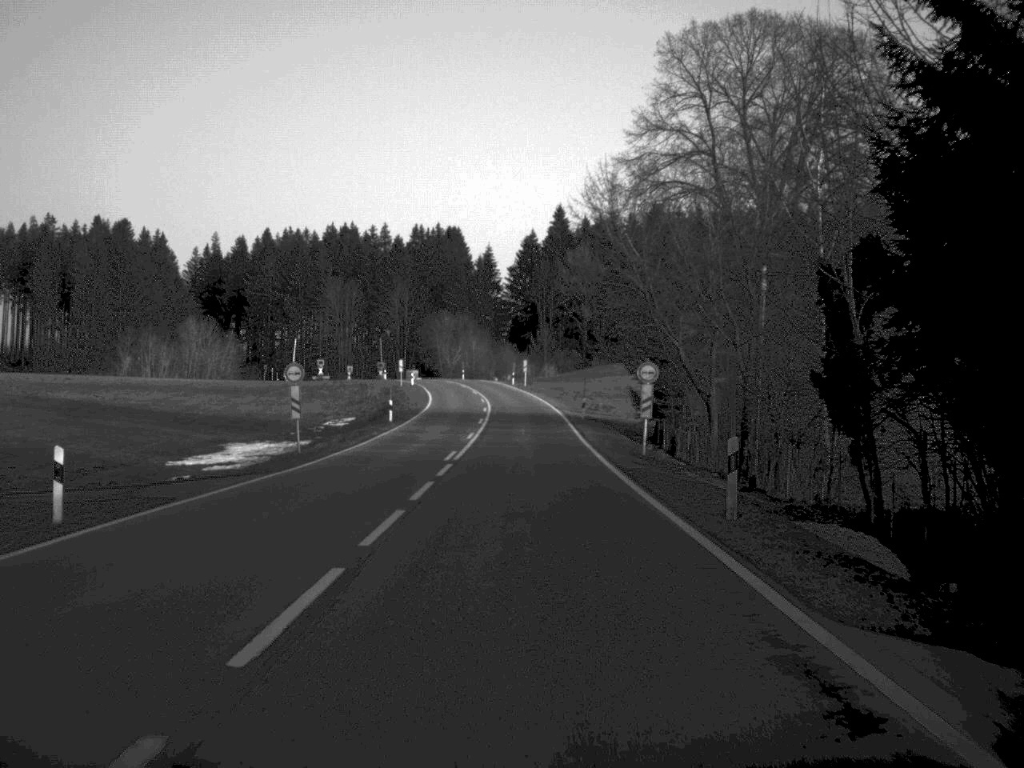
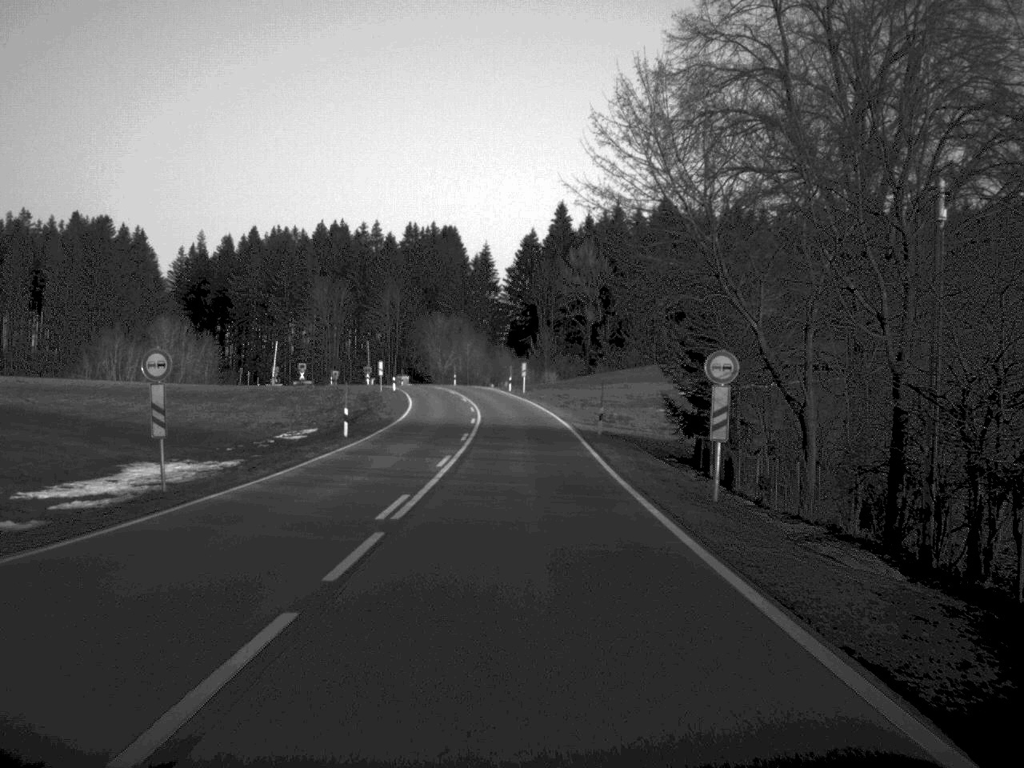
(0.0, +14.2) m; 0°
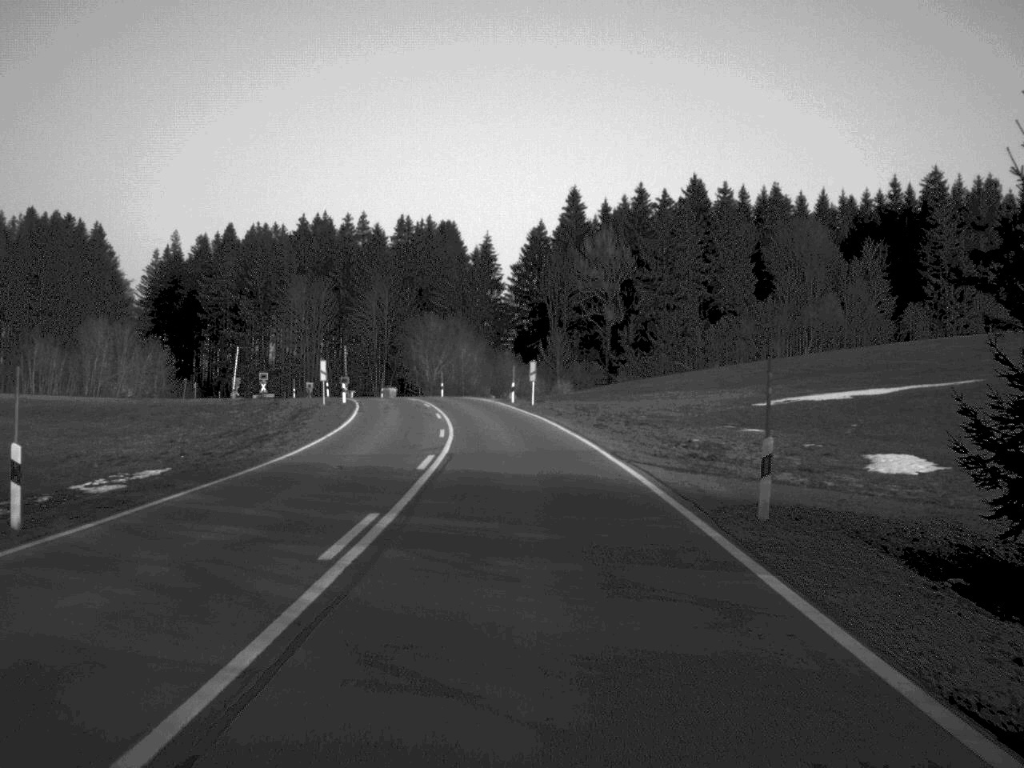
(-0.1, +29.4) m; 0°
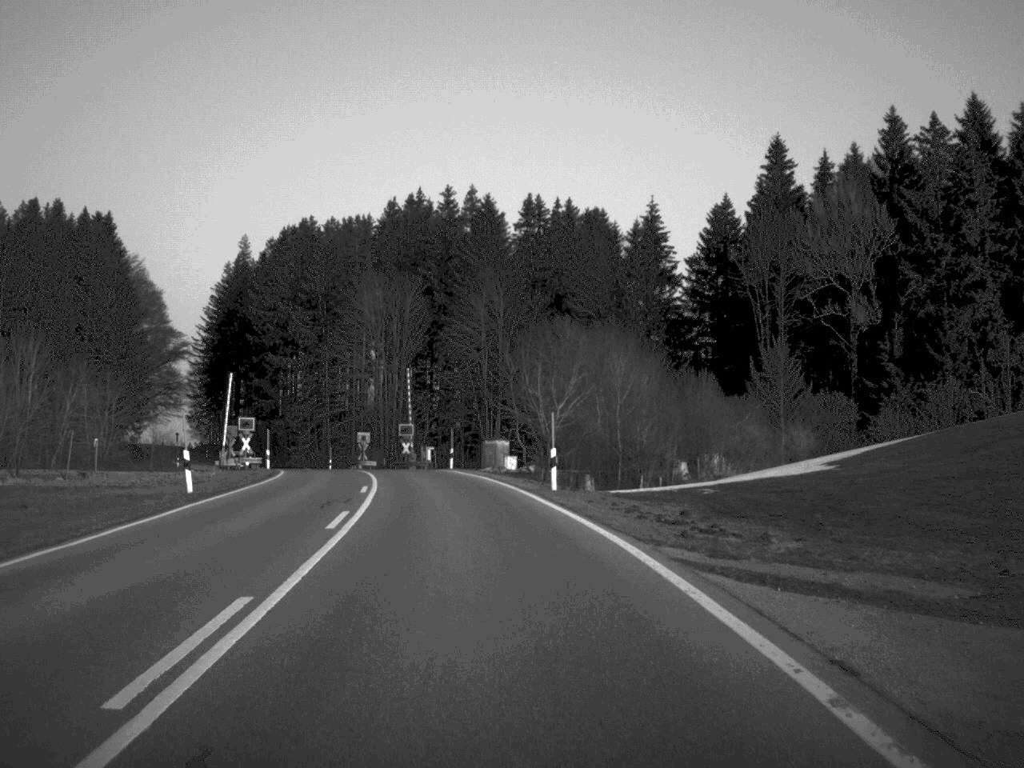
(-3.0, +64.7) m; -7°
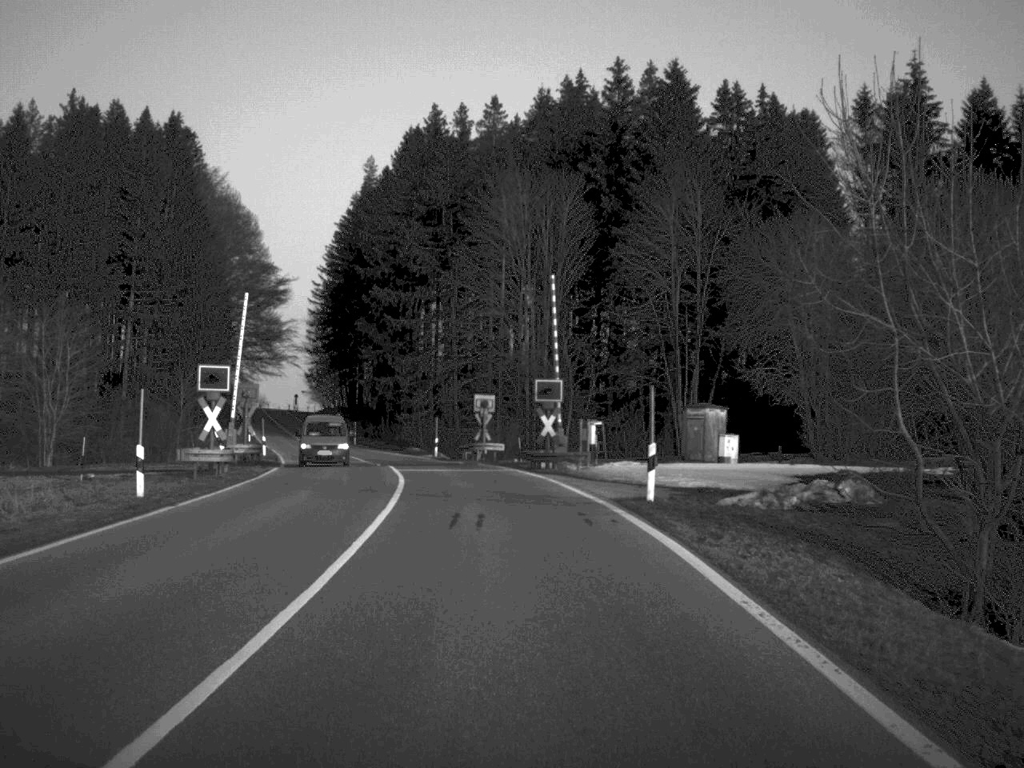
(-2.6, +38.8) m; -7°
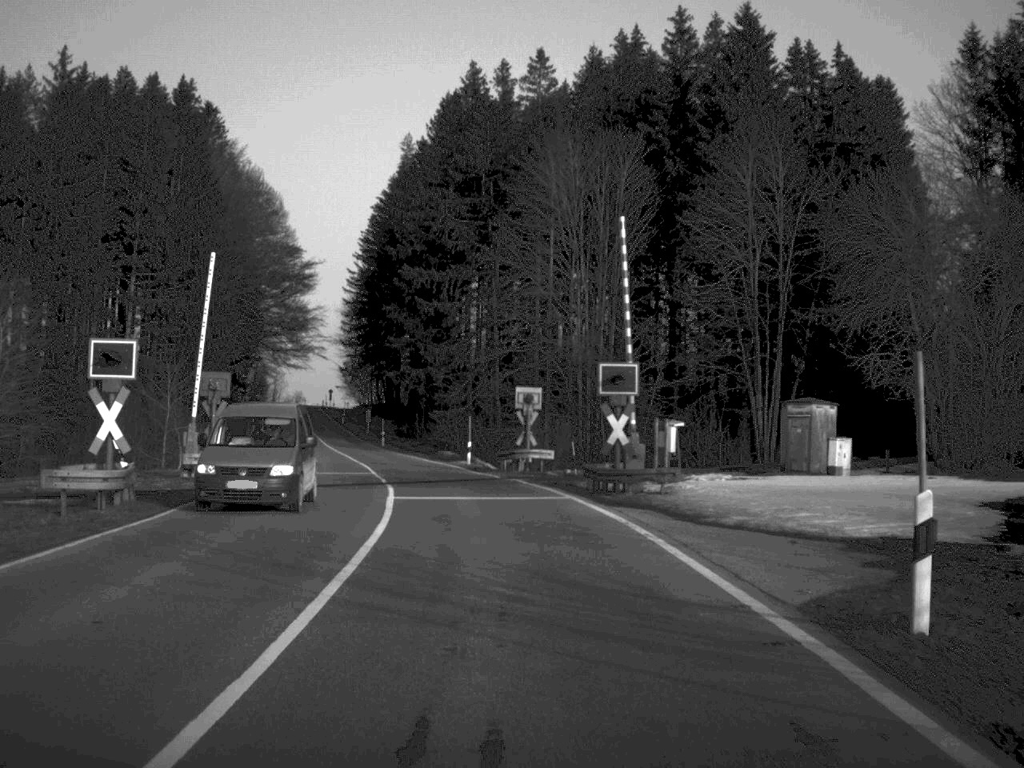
(-0.2, +12.8) m; -2°
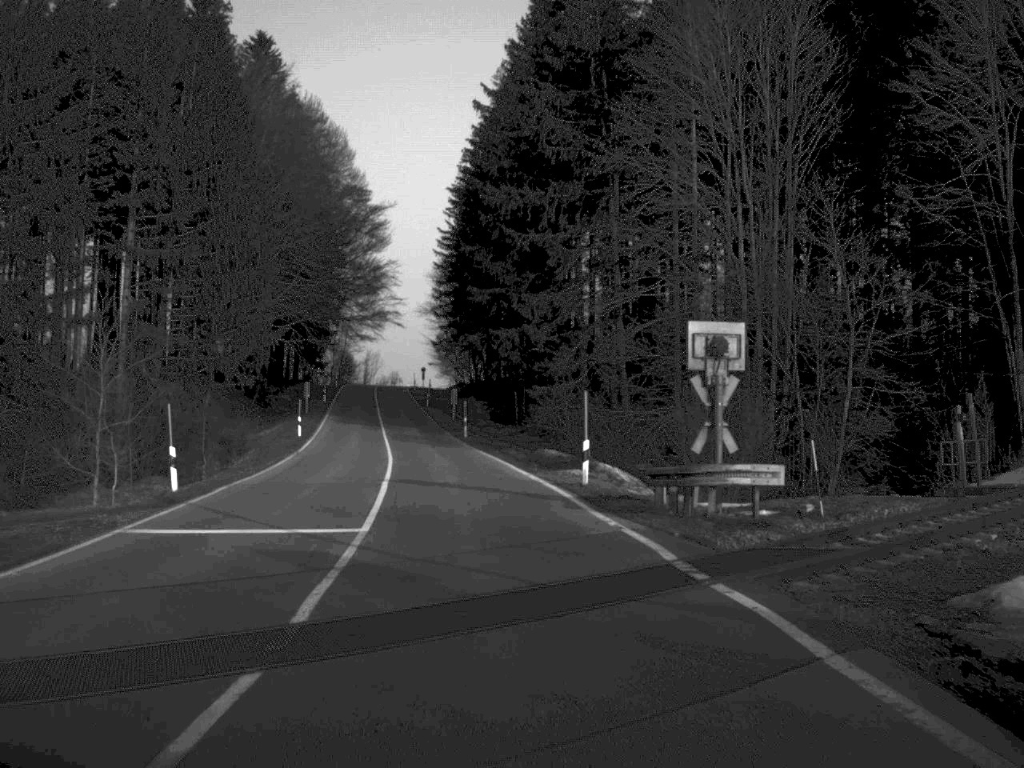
(-1.1, +25.2) m; -5°
